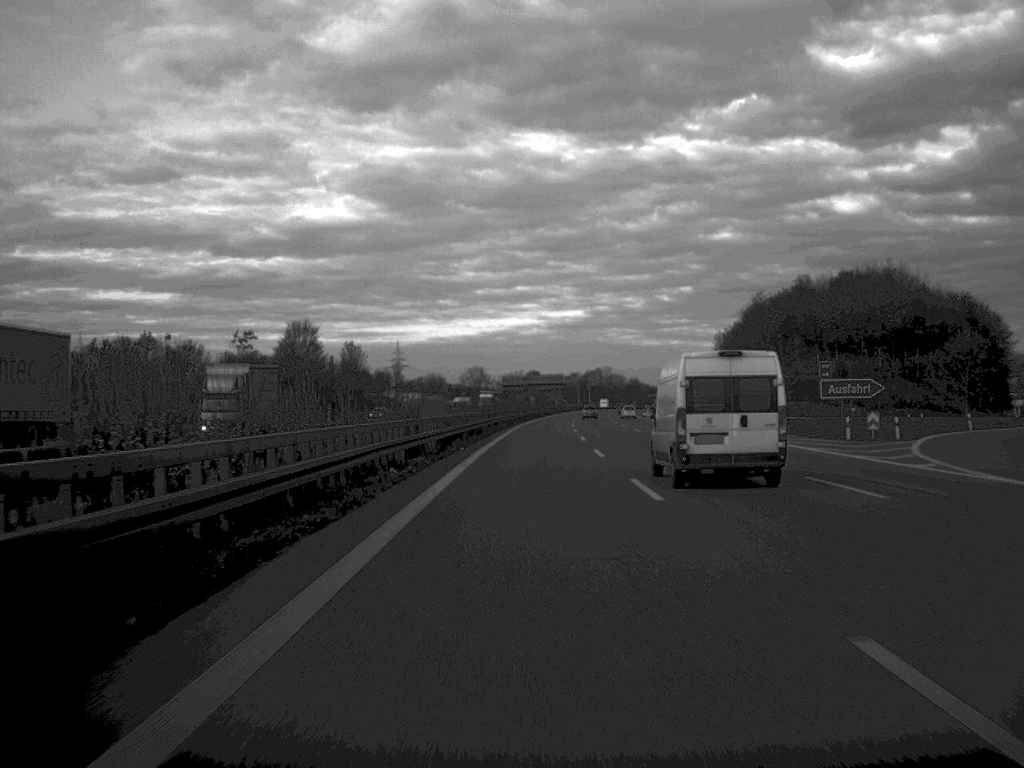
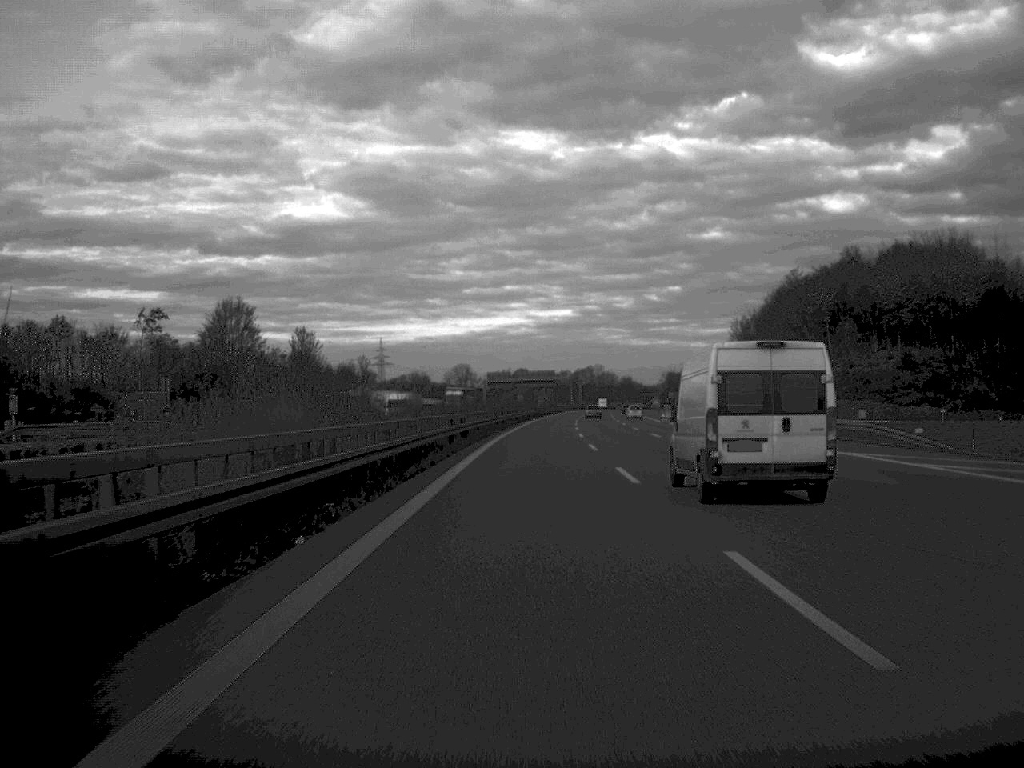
(+0.1, +31.3) m; +1°
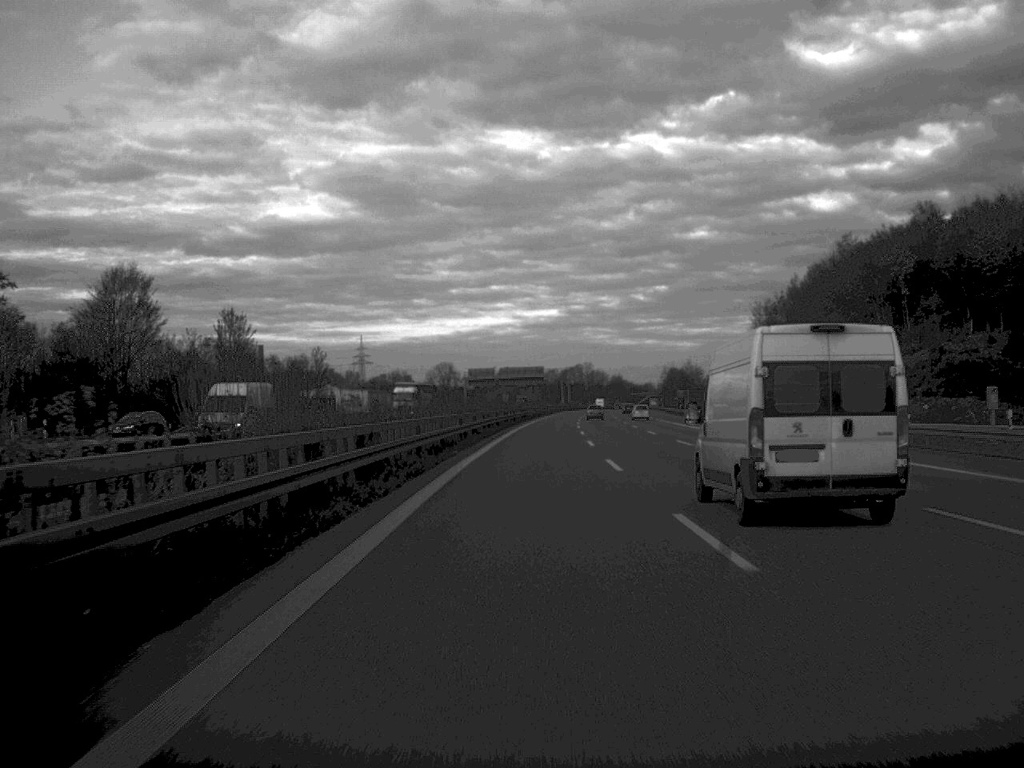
(+0.2, +31.4) m; +1°
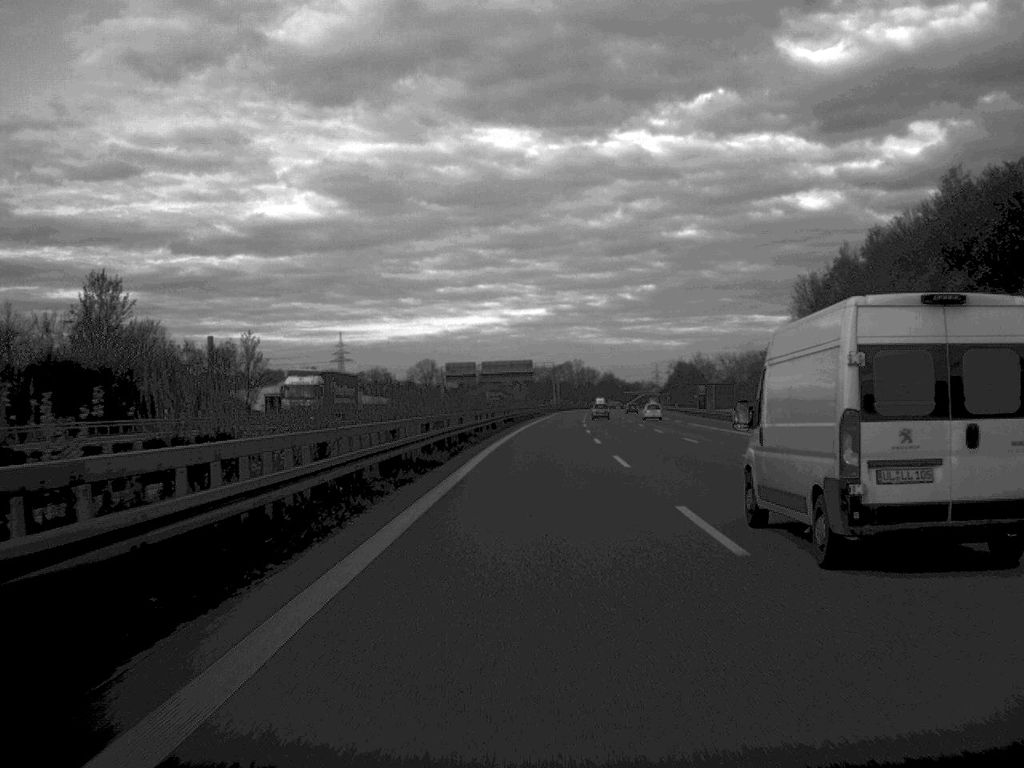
(+0.2, +34.4) m; +1°
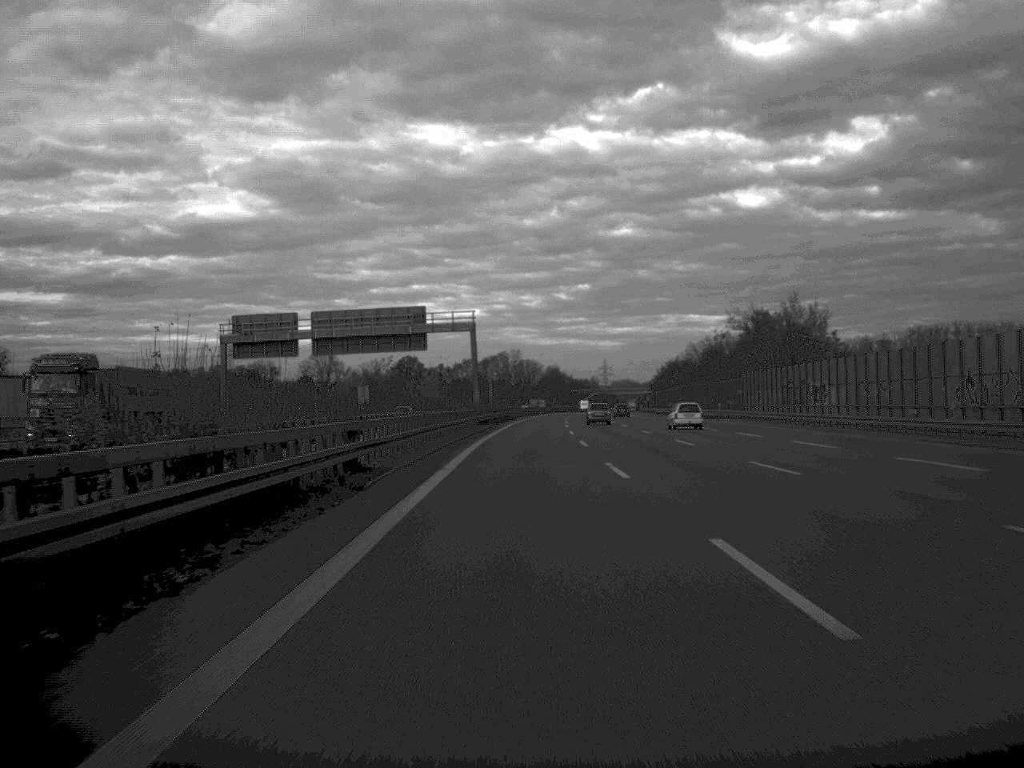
(+3.9, +130.7) m; +3°
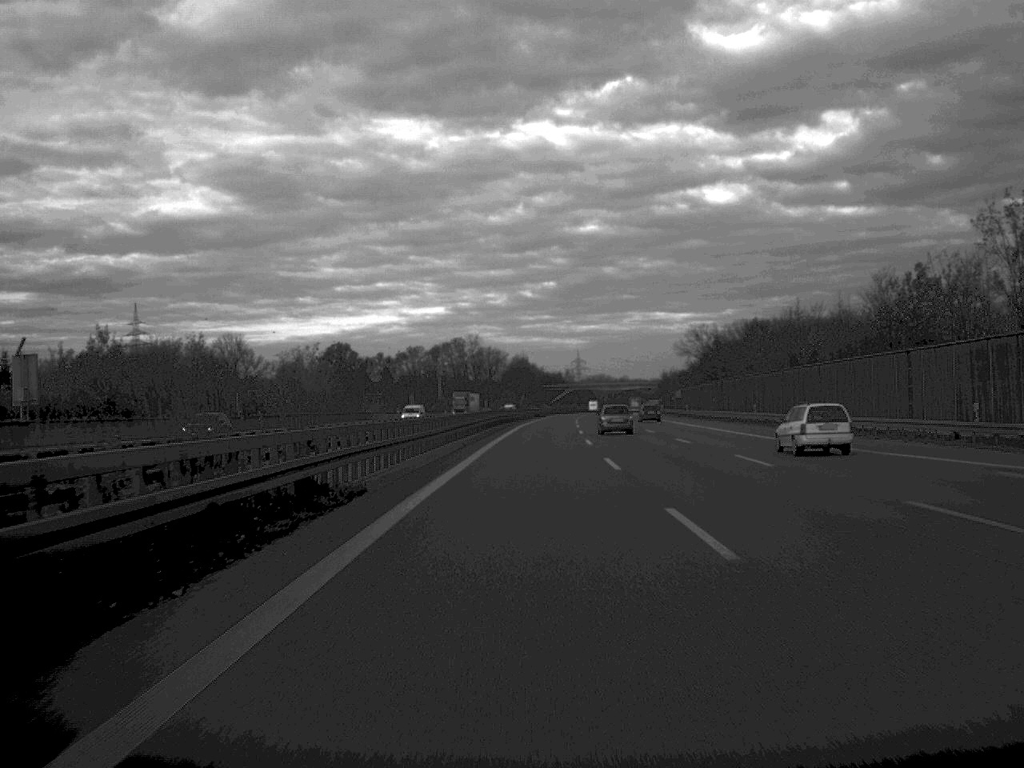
(+1.2, +102.6) m; +2°
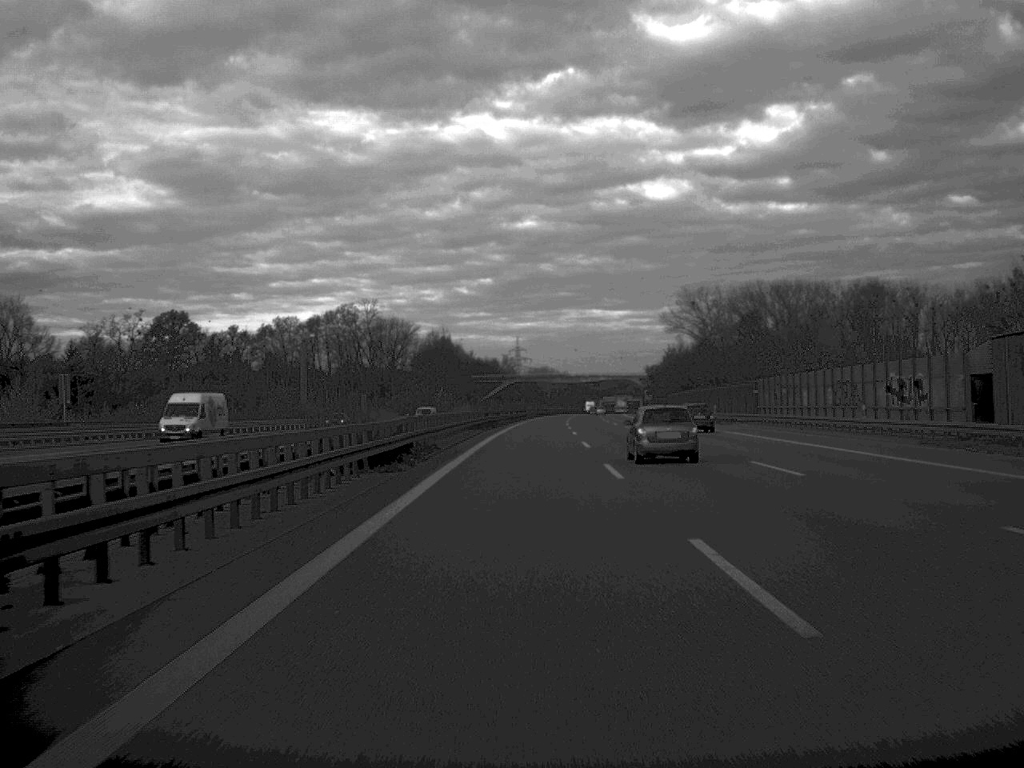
(+3.3, +130.1) m; +3°
